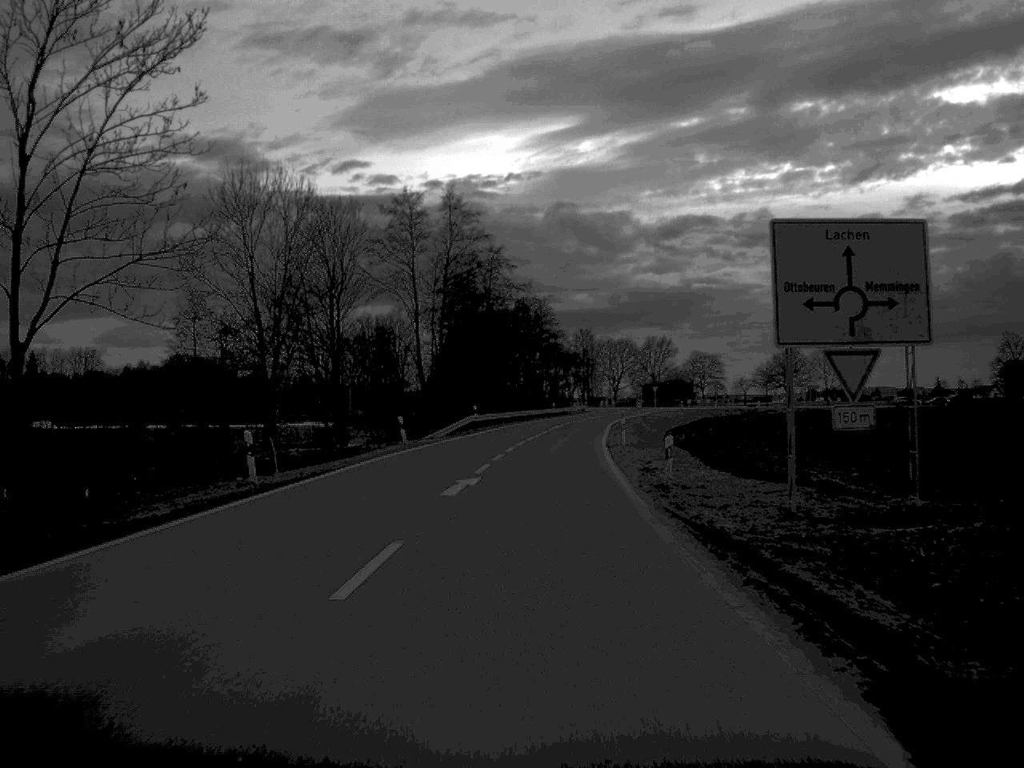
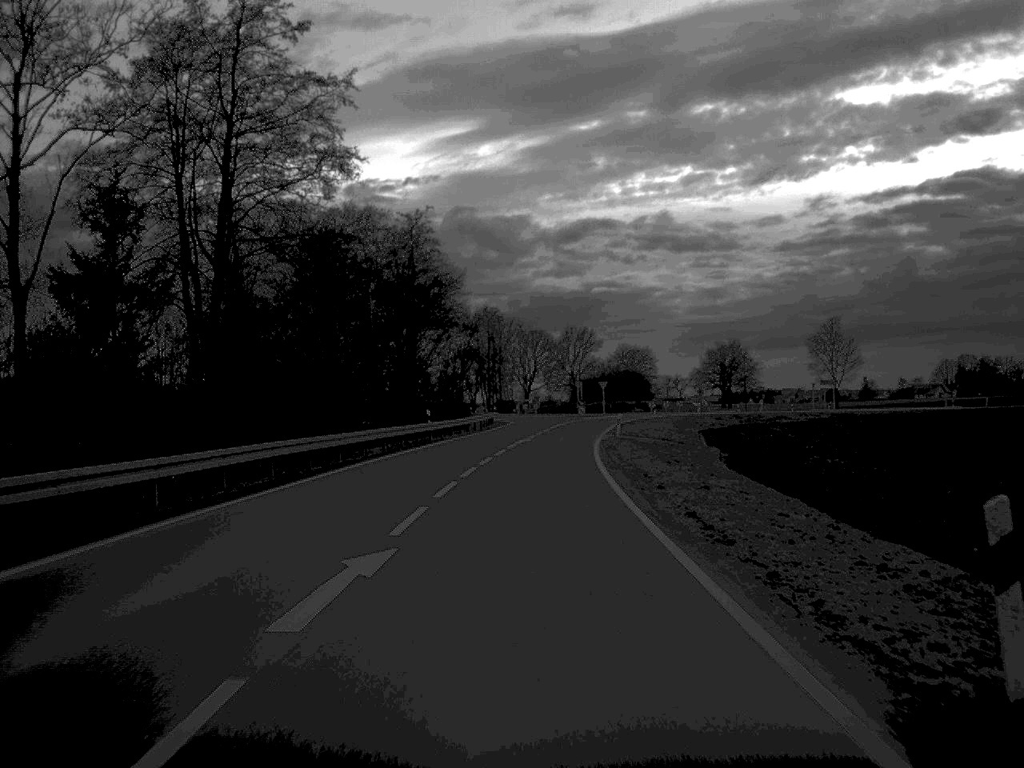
(+2.6, +66.5) m; +4°
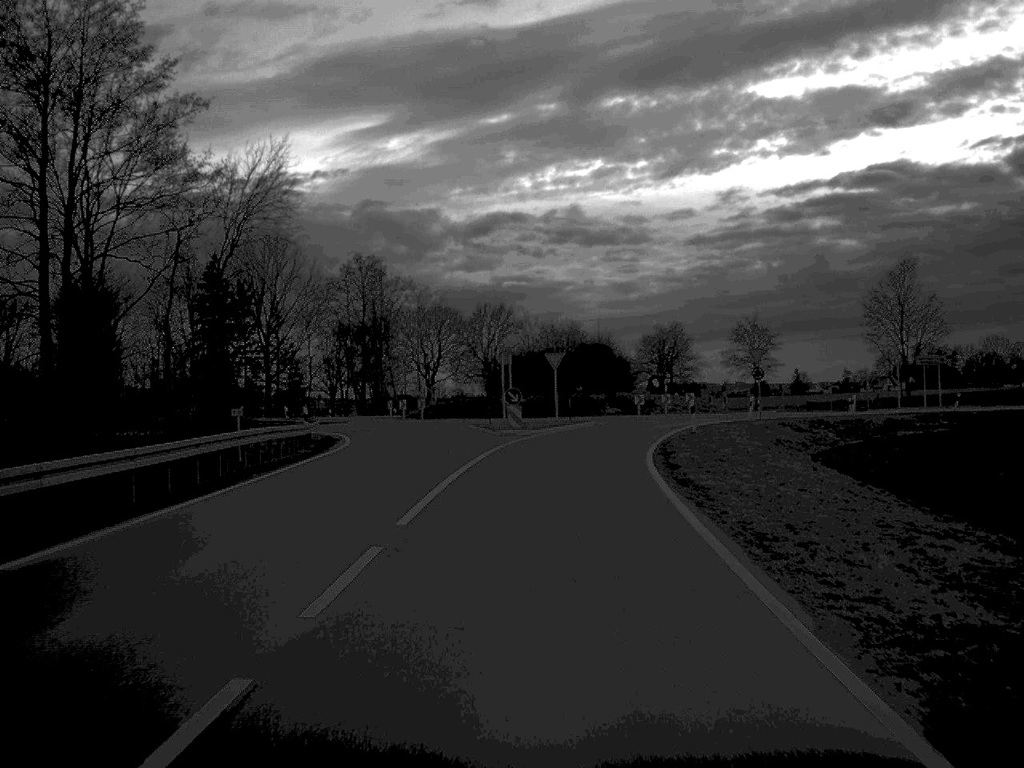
(+1.9, +59.5) m; +4°
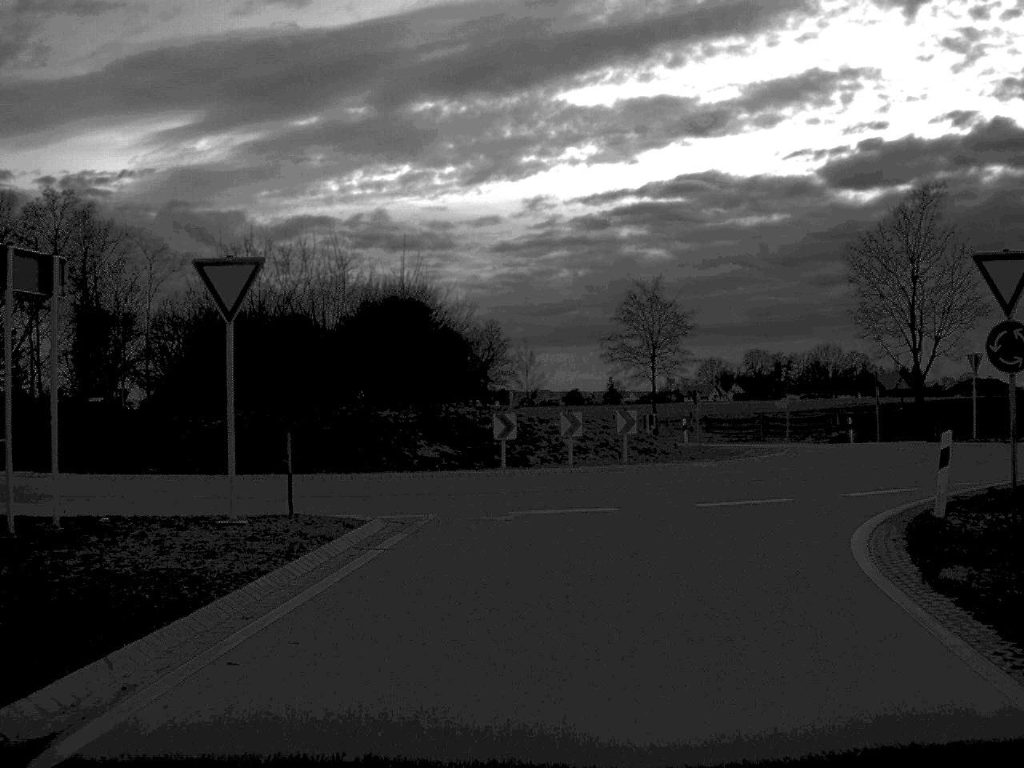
(+2.3, +41.2) m; +9°
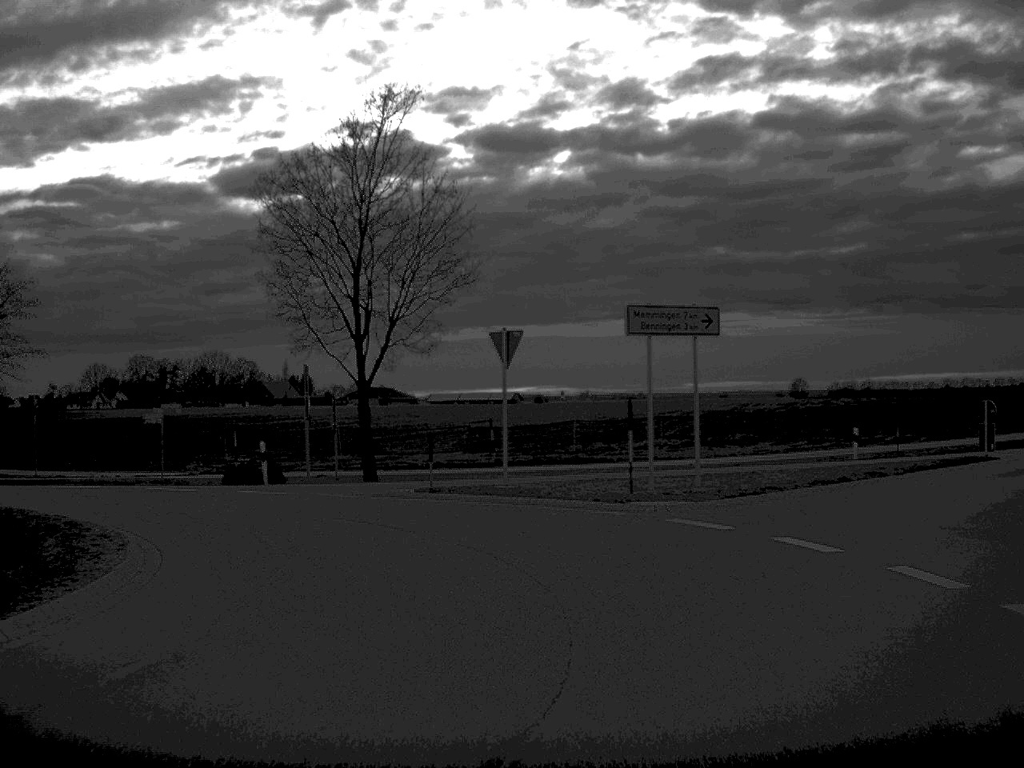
(+4.0, +20.8) m; +28°
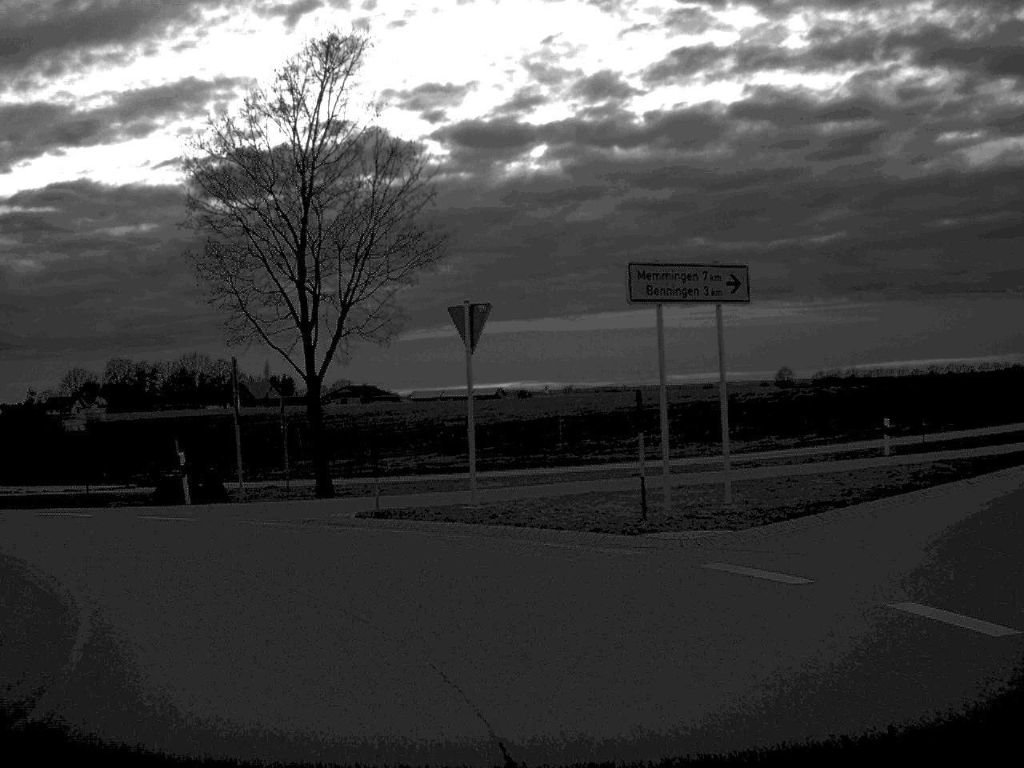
(+0.1, +5.7) m; 0°
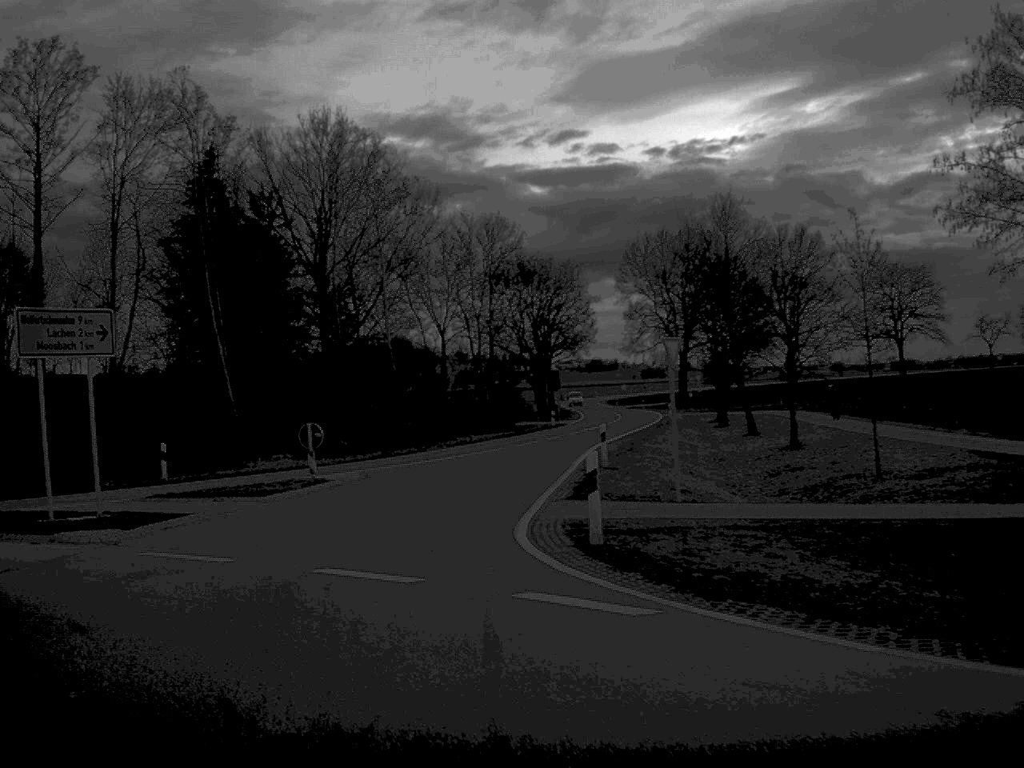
(-8.1, +18.1) m; -57°
